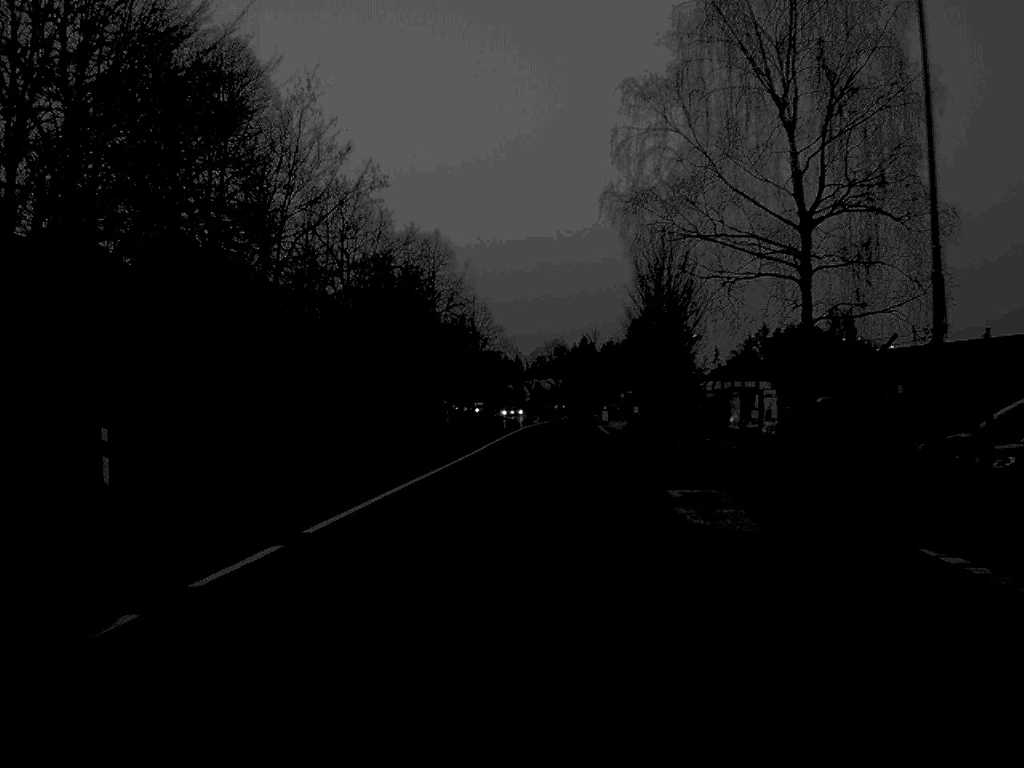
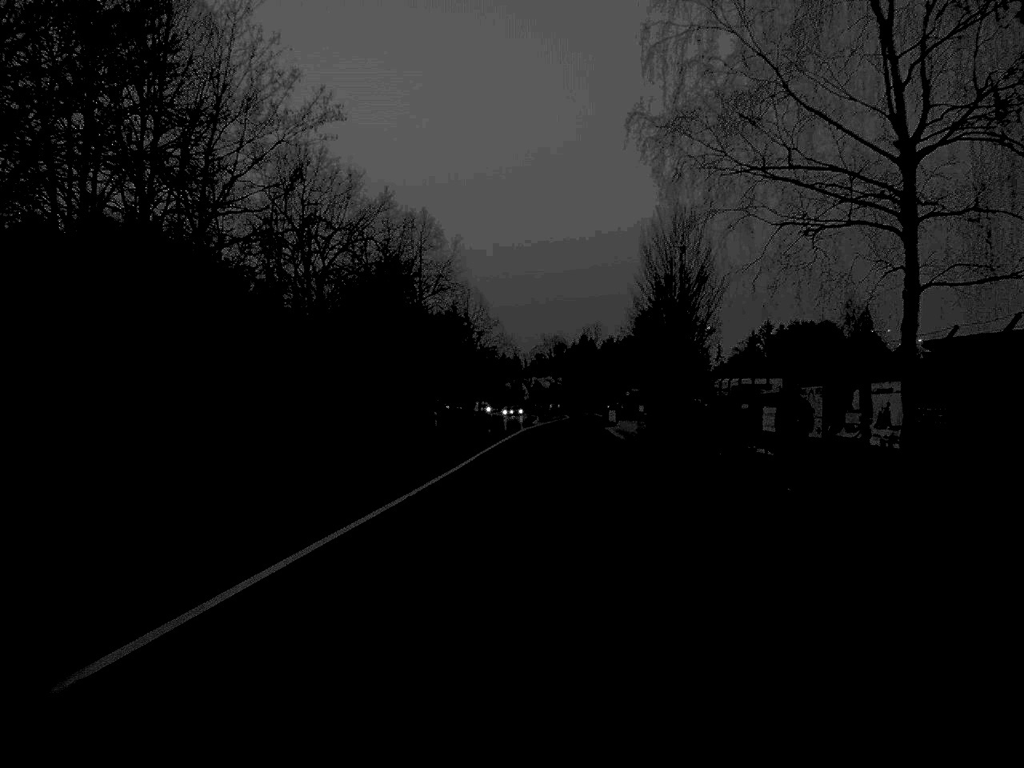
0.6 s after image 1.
(0.0, +9.6) m; 0°
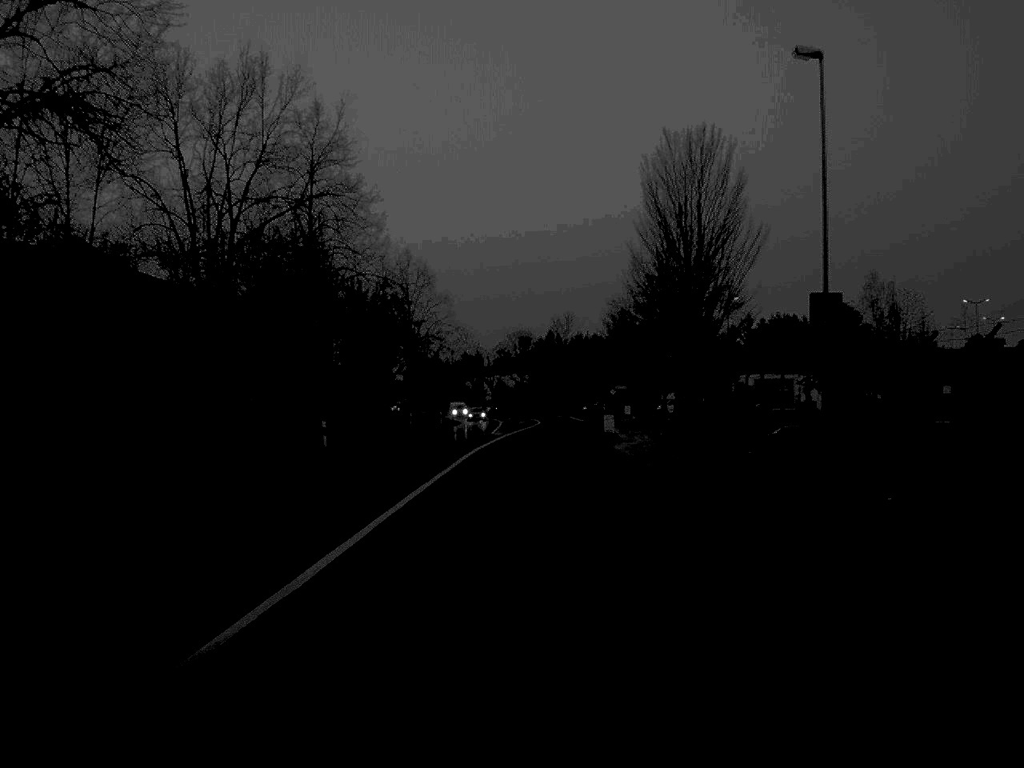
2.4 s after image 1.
(+0.4, +28.9) m; +2°
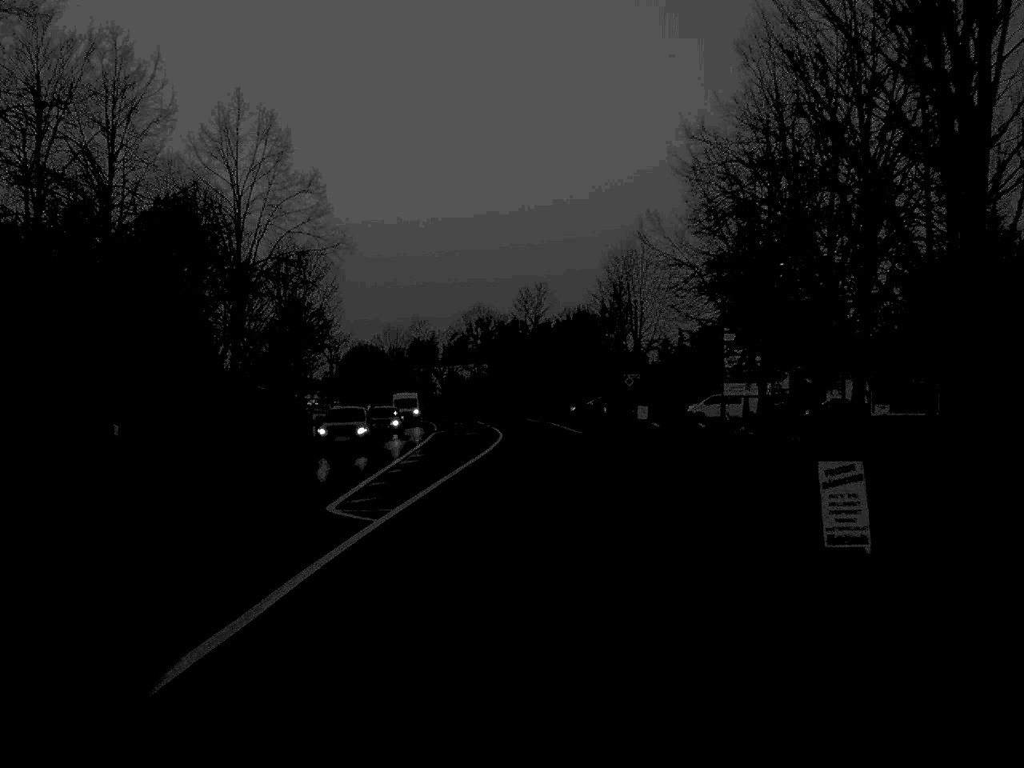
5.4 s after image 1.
(+0.6, +48.4) m; +2°
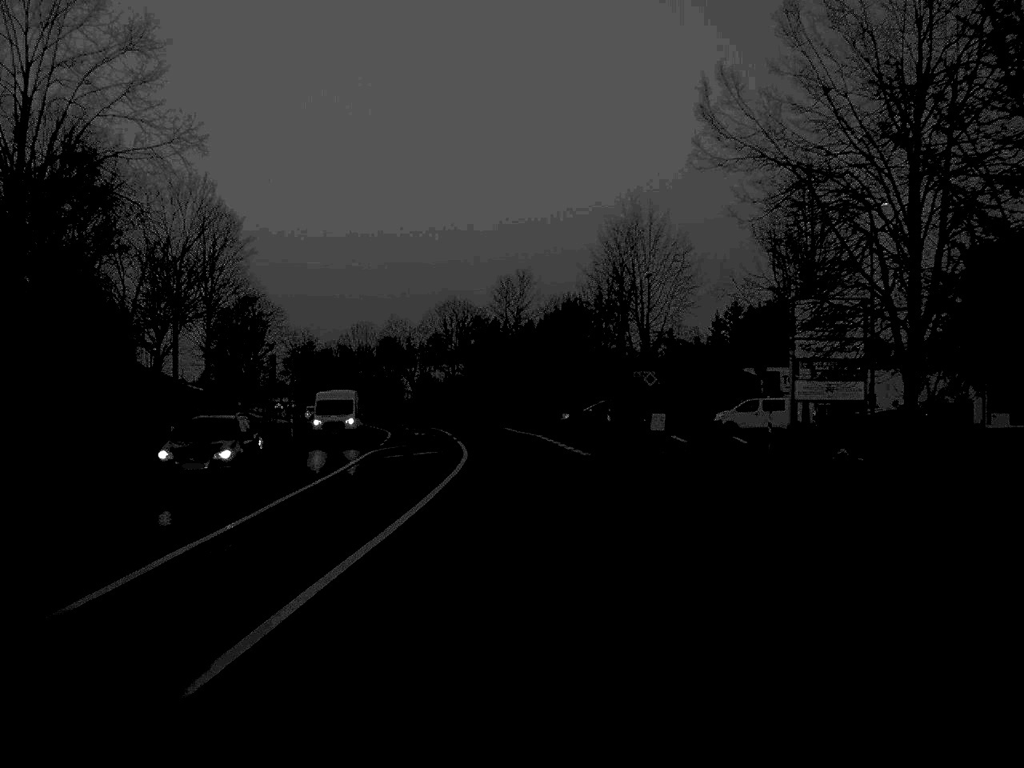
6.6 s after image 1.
(+0.2, +19.4) m; +1°
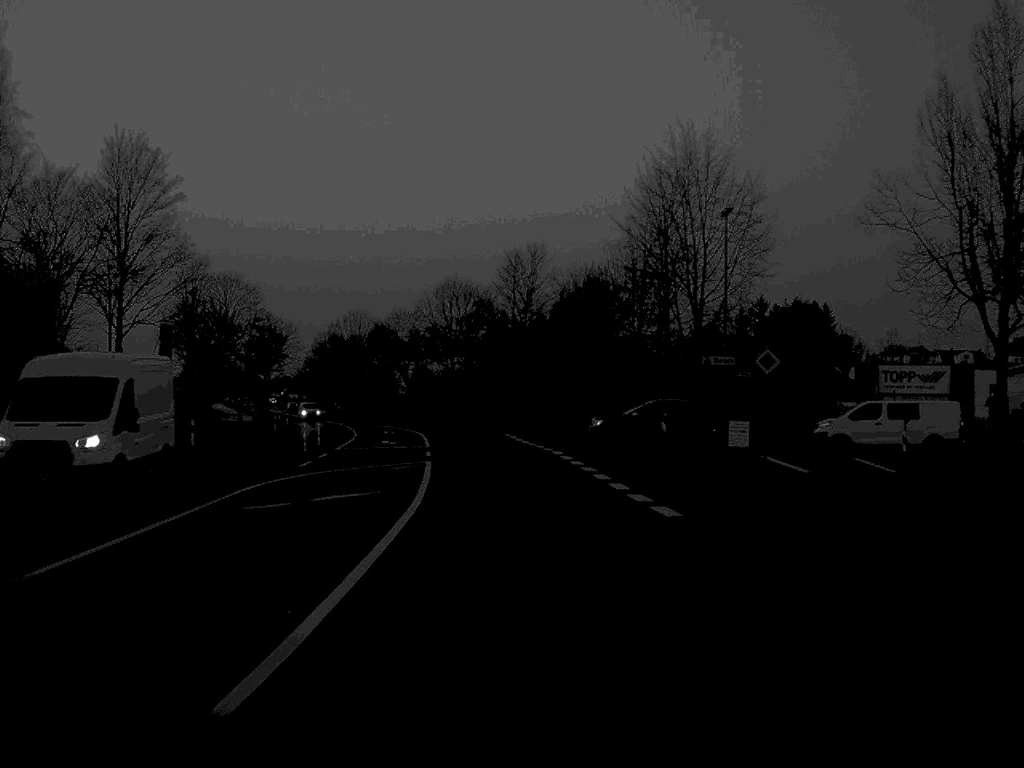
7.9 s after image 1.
(0.0, +21.1) m; 0°
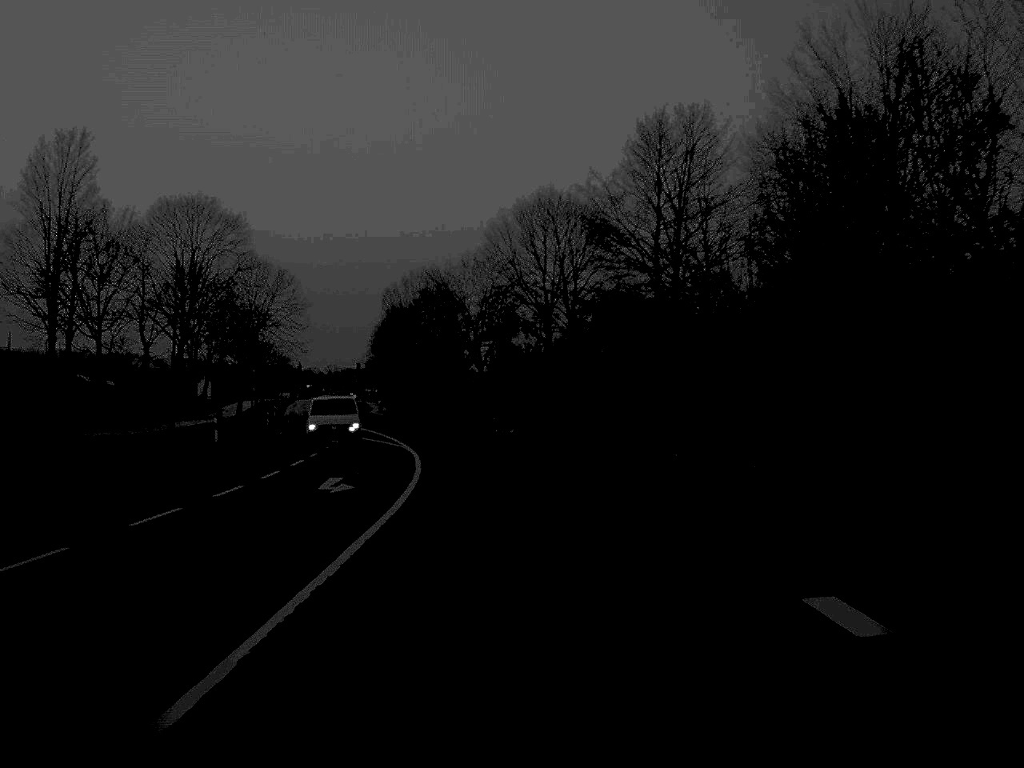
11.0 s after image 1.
(-2.1, +52.0) m; -5°
